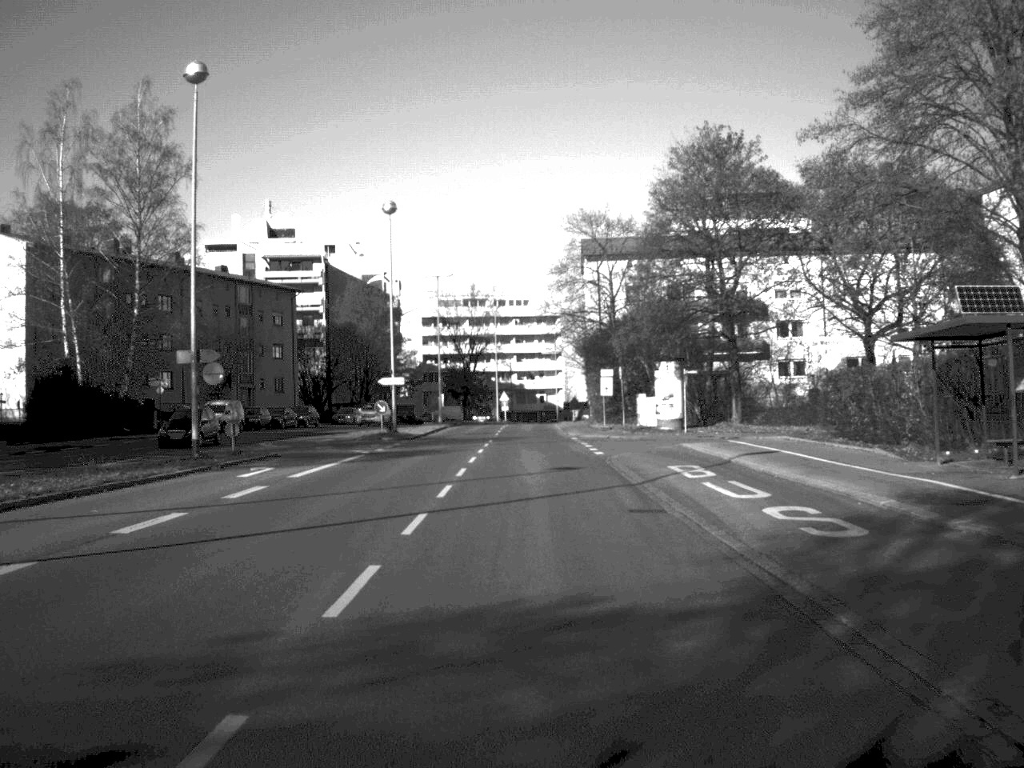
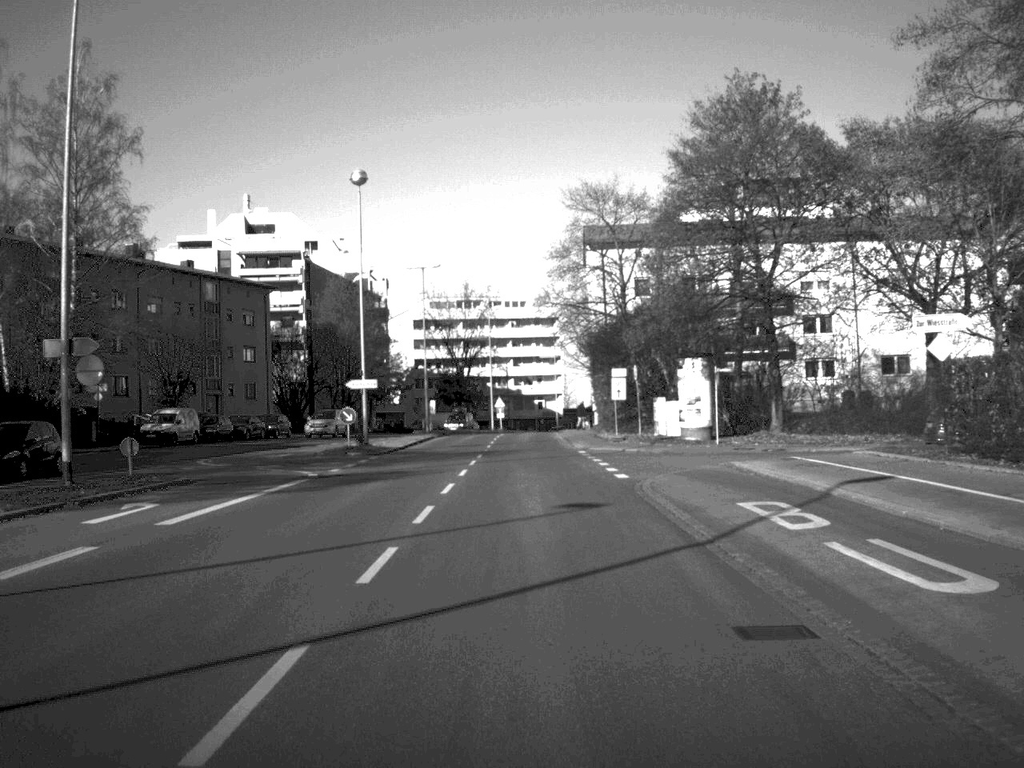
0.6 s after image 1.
(0.0, +9.8) m; 0°
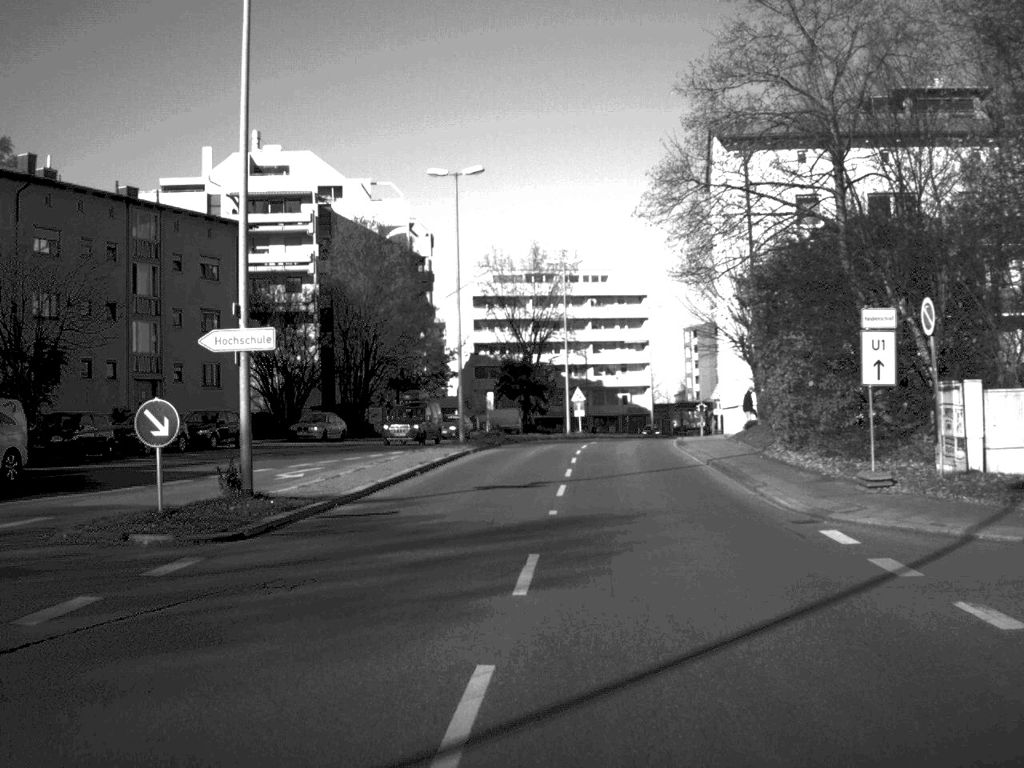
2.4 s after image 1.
(-0.8, +30.4) m; -3°
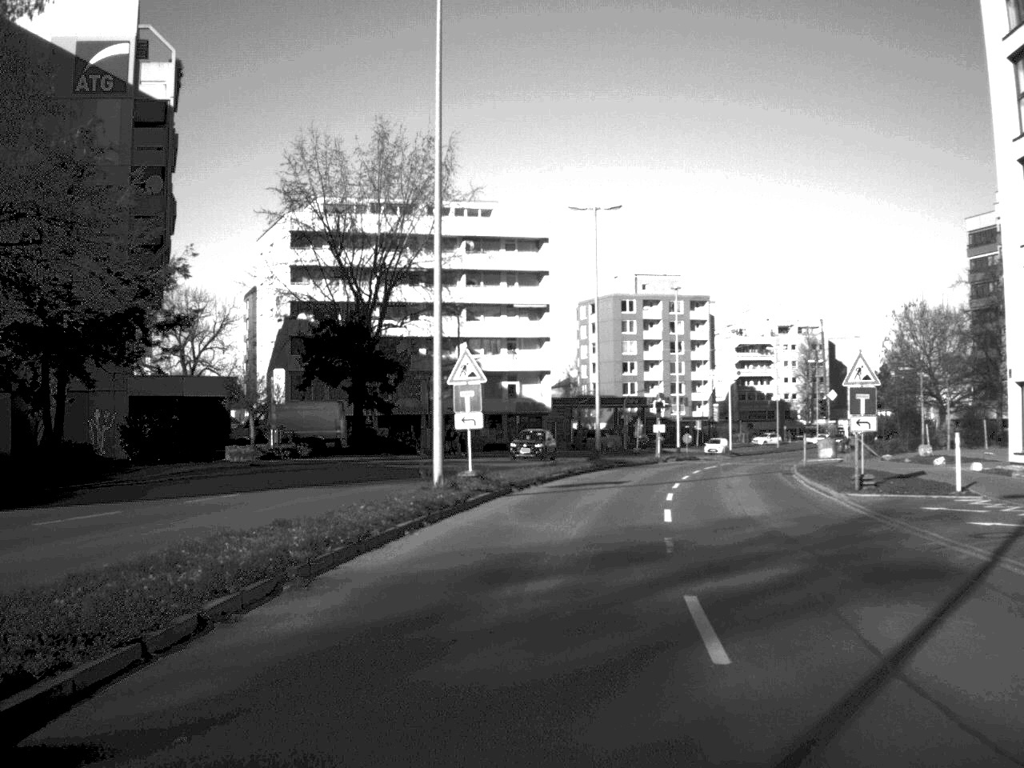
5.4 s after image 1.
(+1.3, +50.1) m; +6°
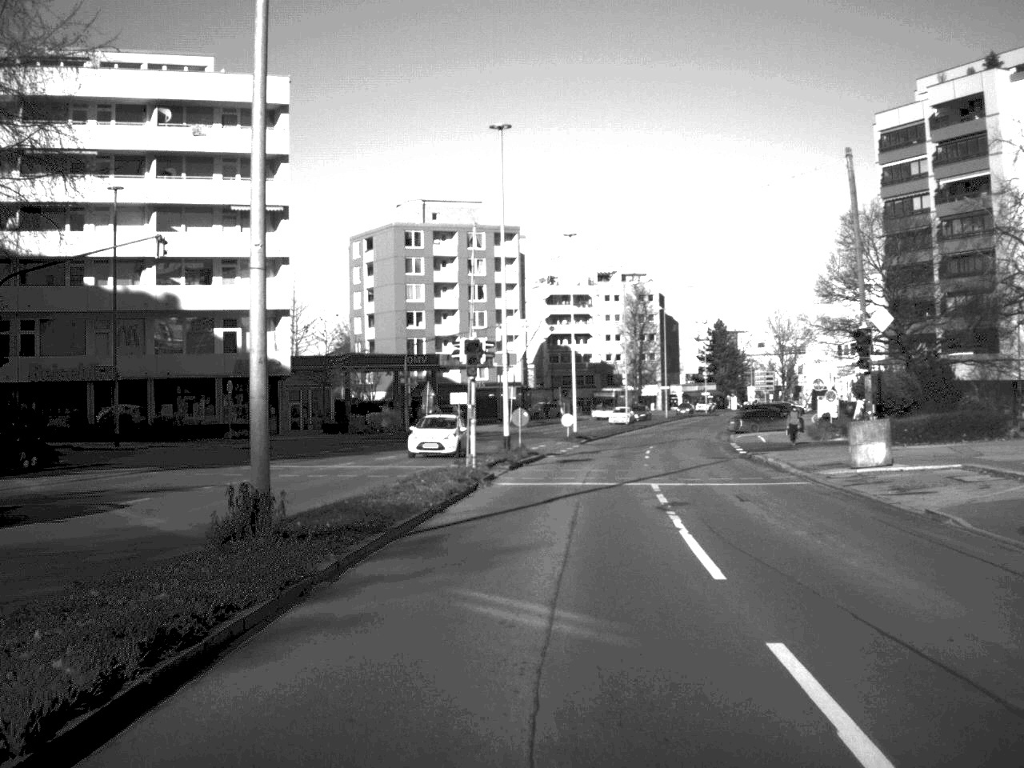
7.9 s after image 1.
(+3.1, +38.4) m; +9°
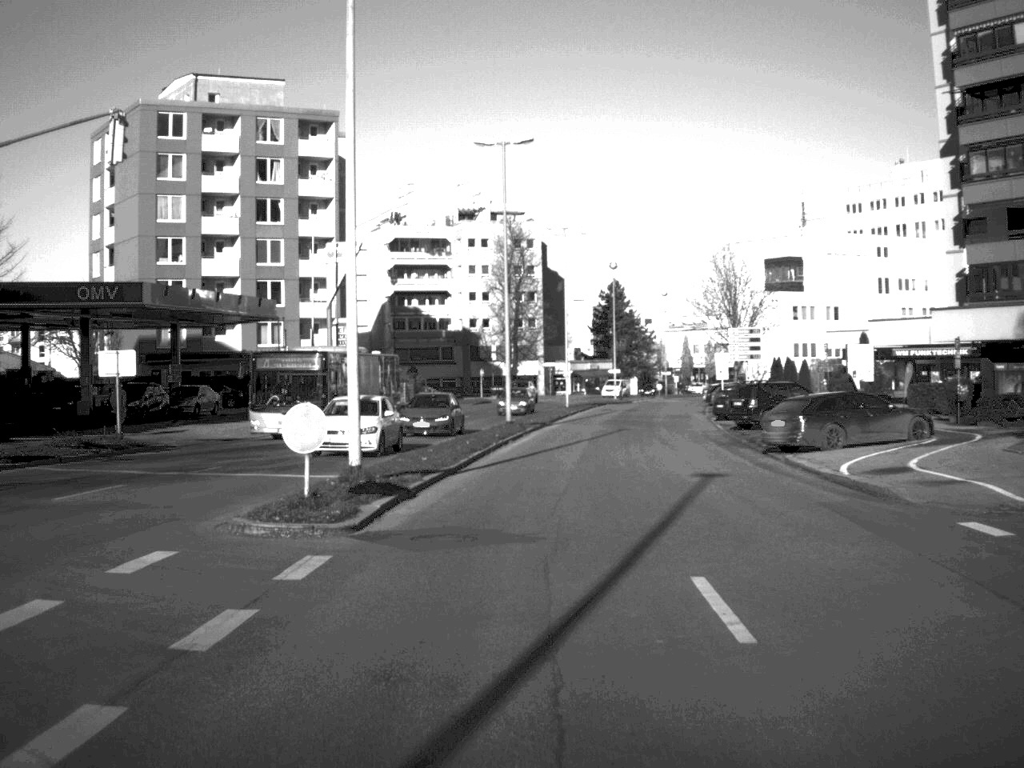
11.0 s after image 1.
(+2.7, +45.8) m; +6°
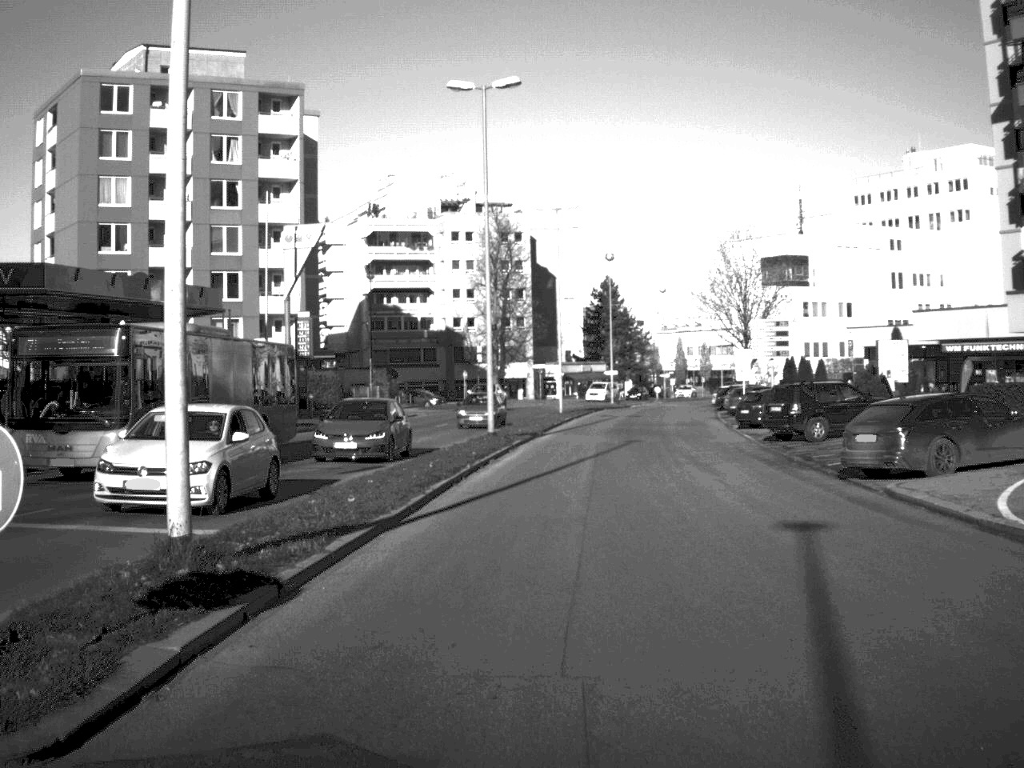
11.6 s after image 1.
(0.0, +9.1) m; 0°
